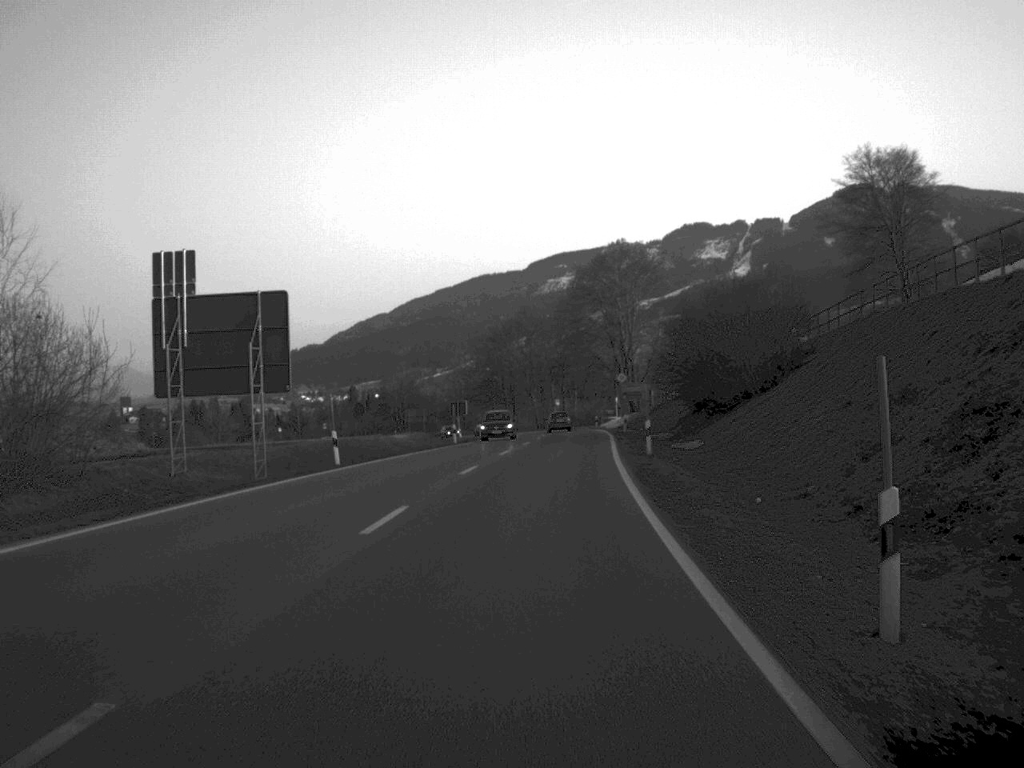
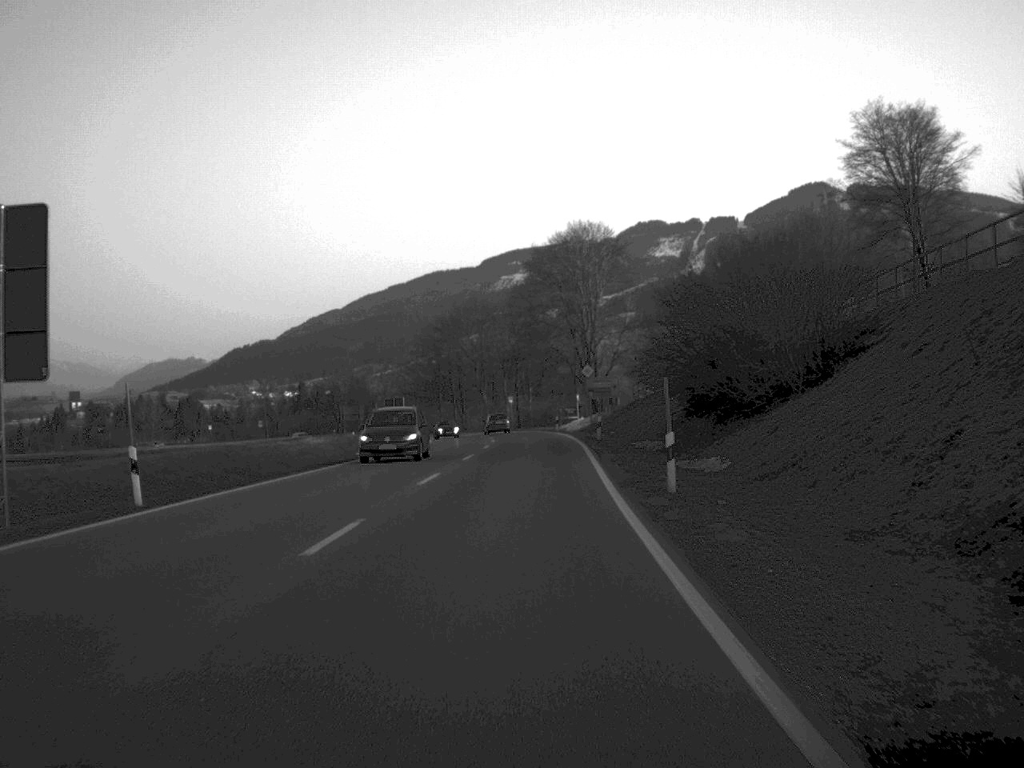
(+0.3, +15.2) m; +2°
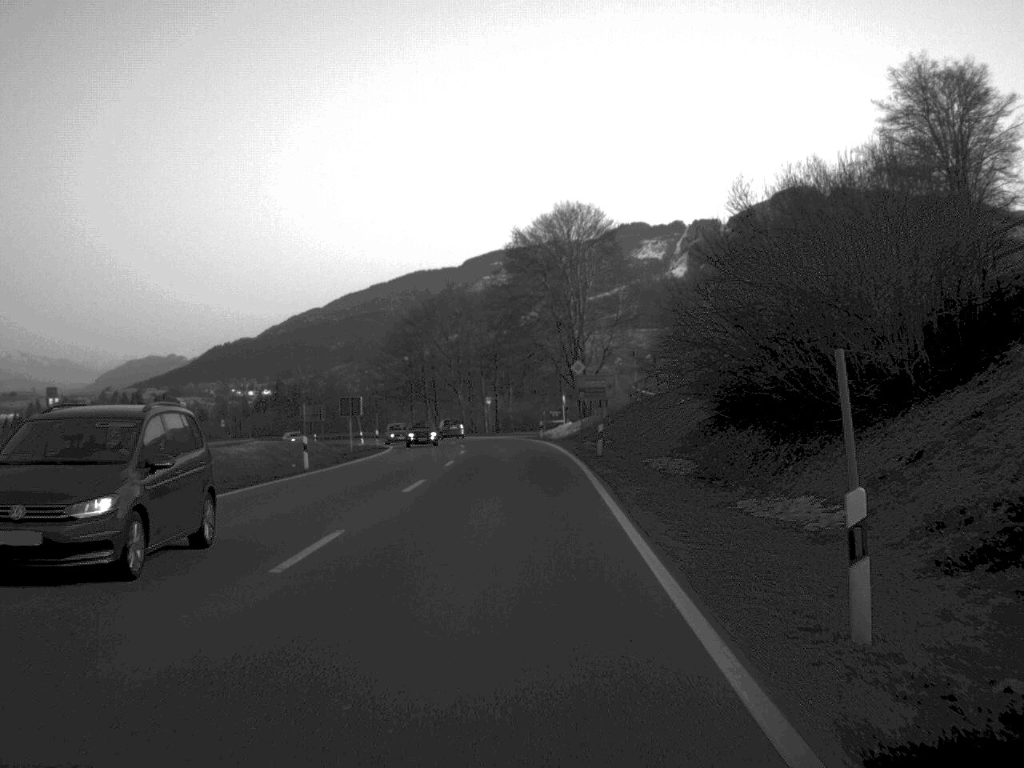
(+0.1, +12.7) m; +1°
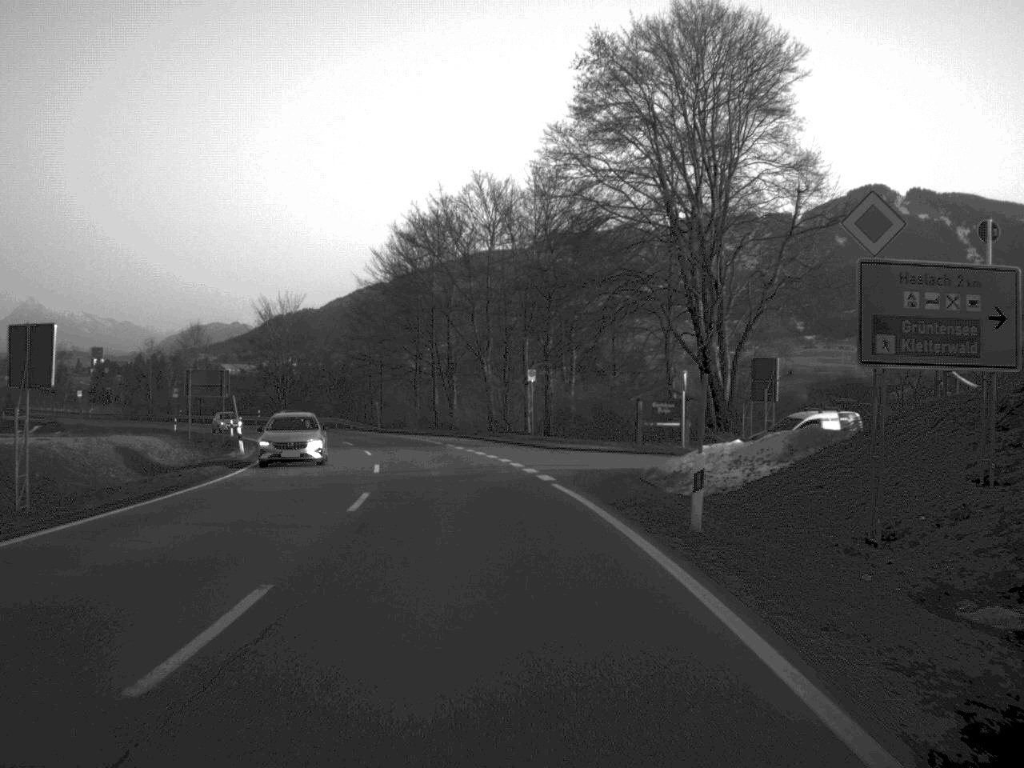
(-0.5, +52.8) m; -3°
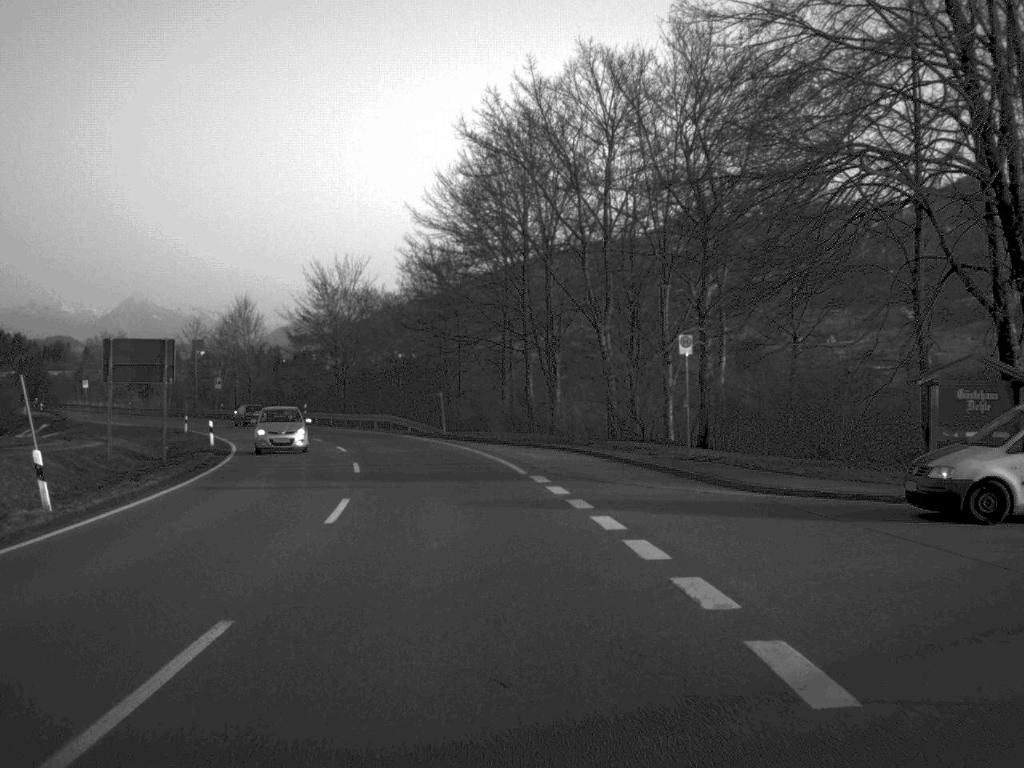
(-1.1, +25.8) m; -5°
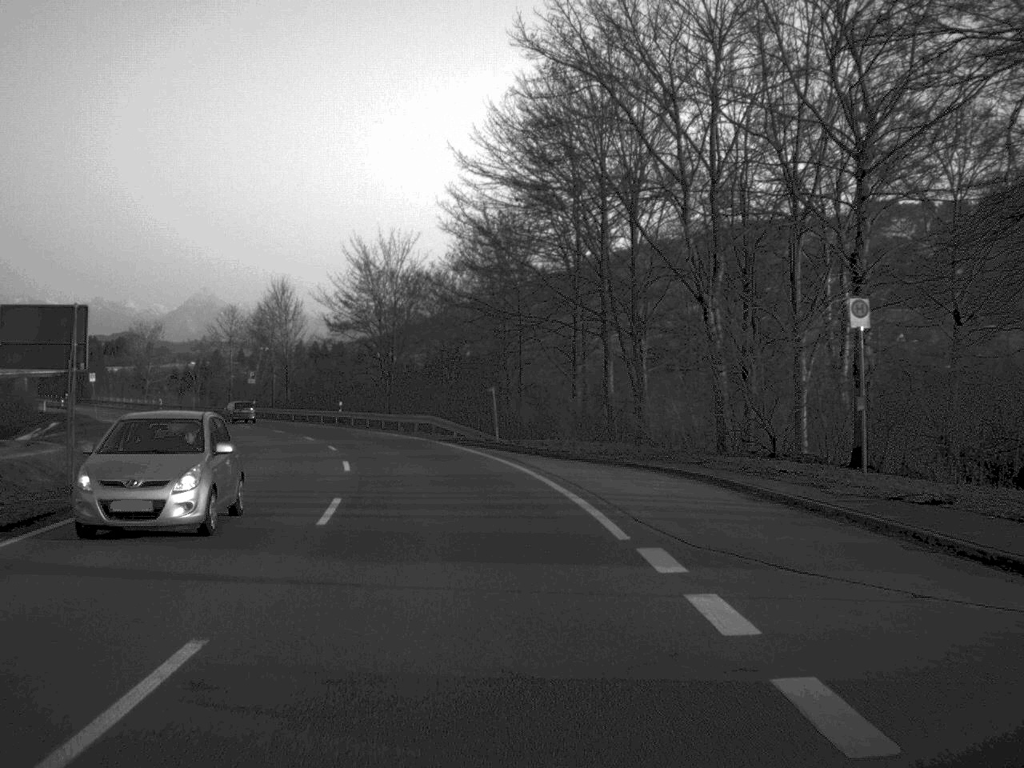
(-0.3, +12.7) m; -3°
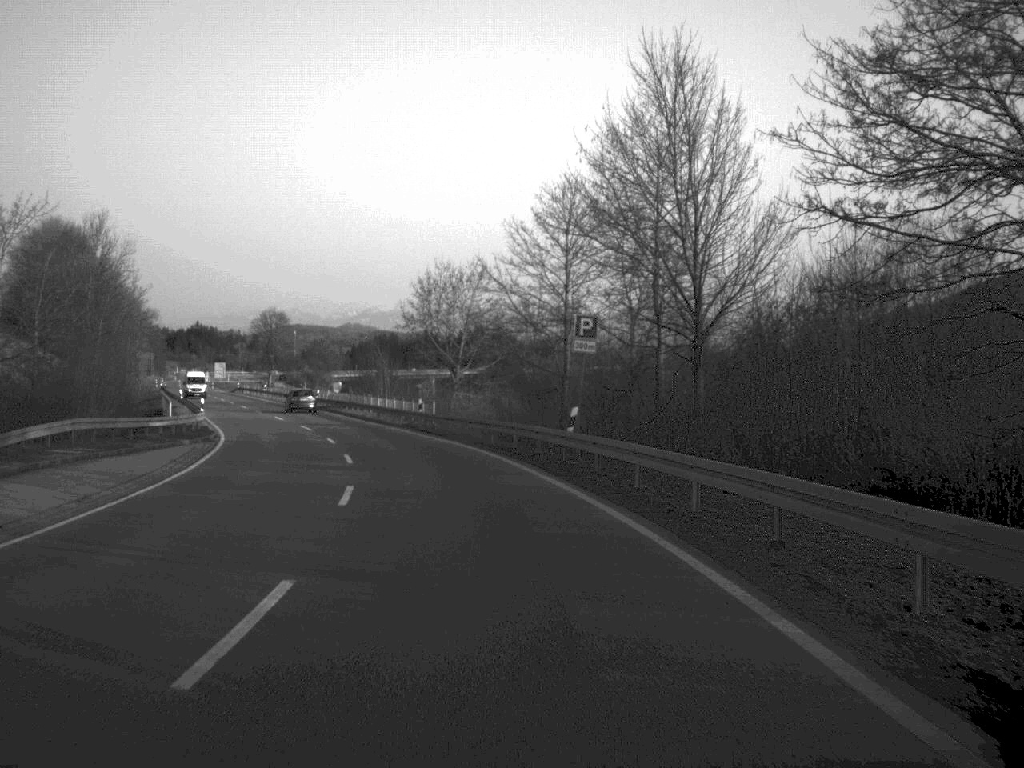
(-11.8, +67.9) m; -19°
